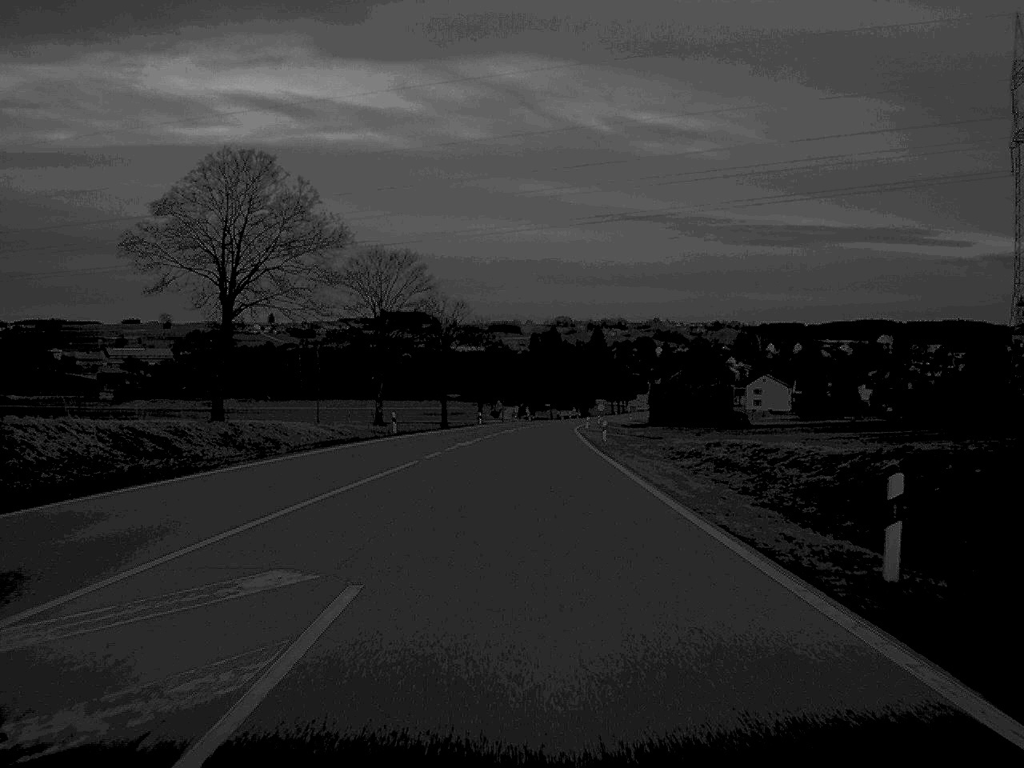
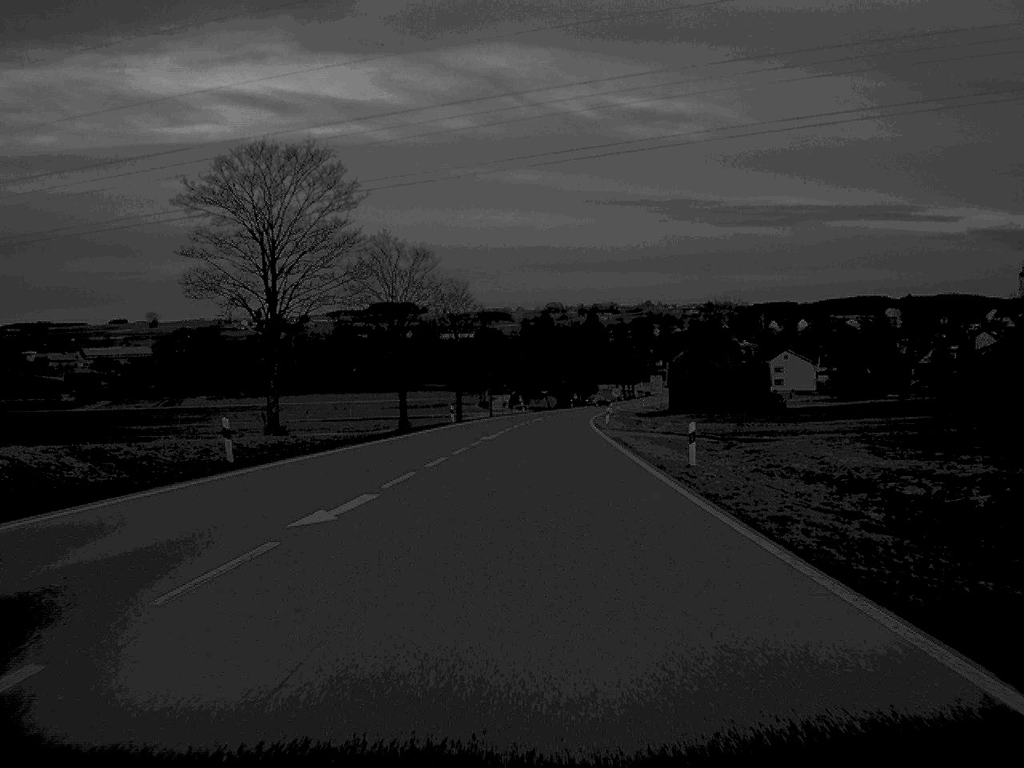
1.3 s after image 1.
(+0.1, +33.2) m; 0°
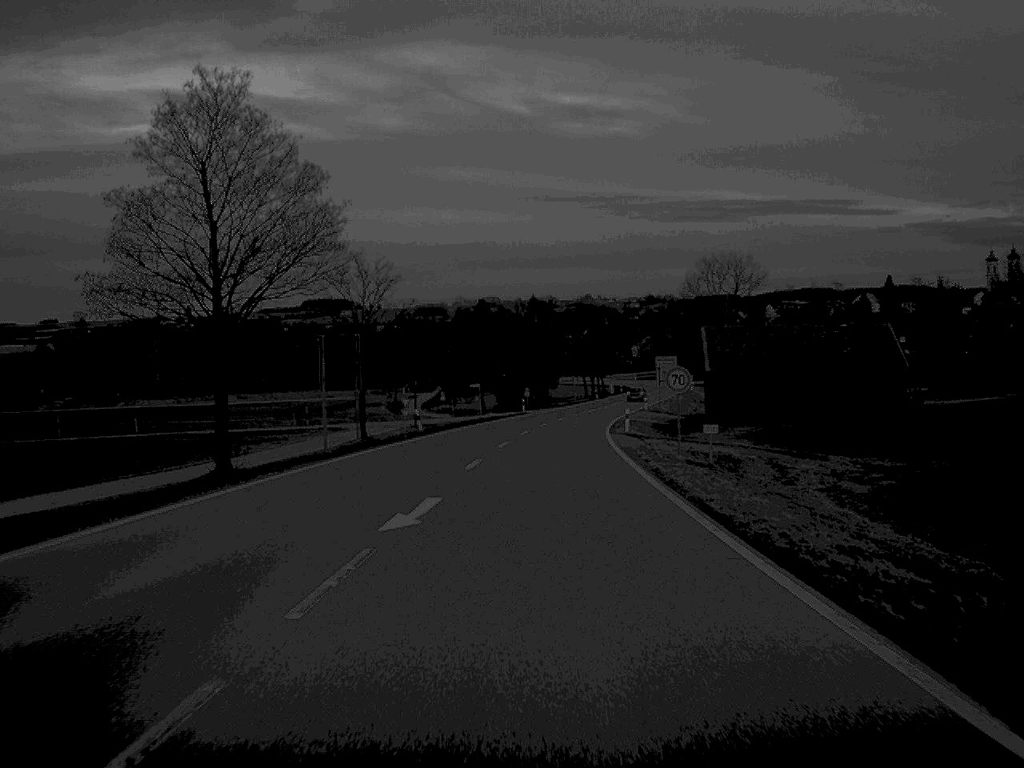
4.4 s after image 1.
(+1.7, +73.0) m; +3°
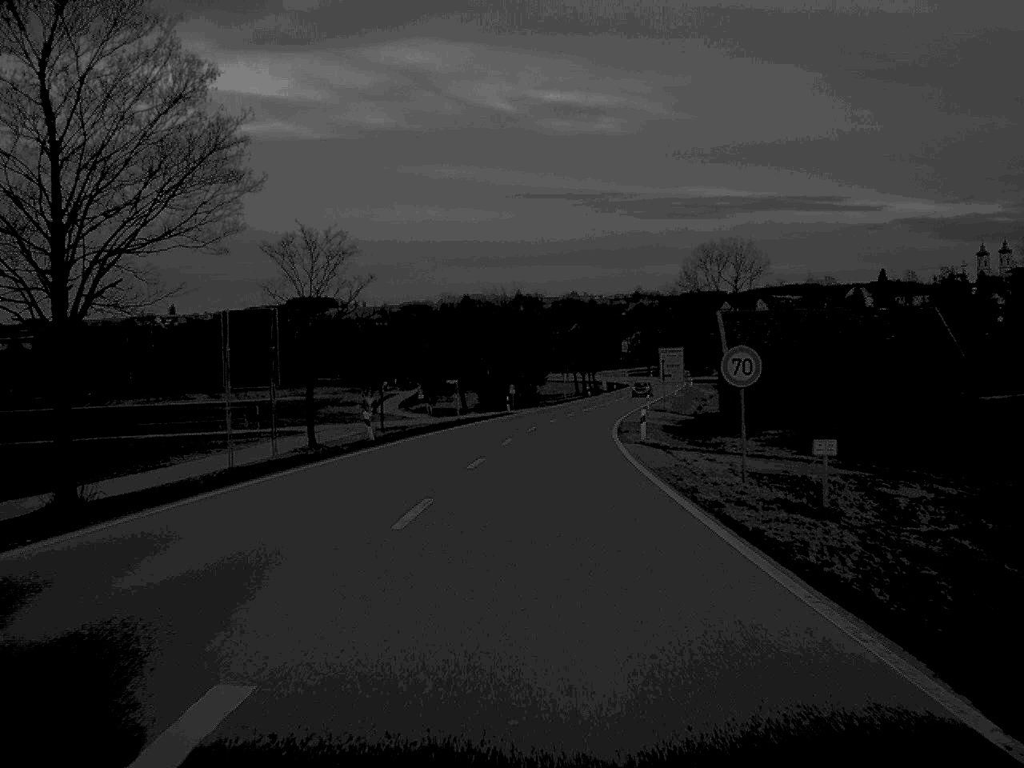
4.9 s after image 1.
(+0.1, +12.9) m; +1°
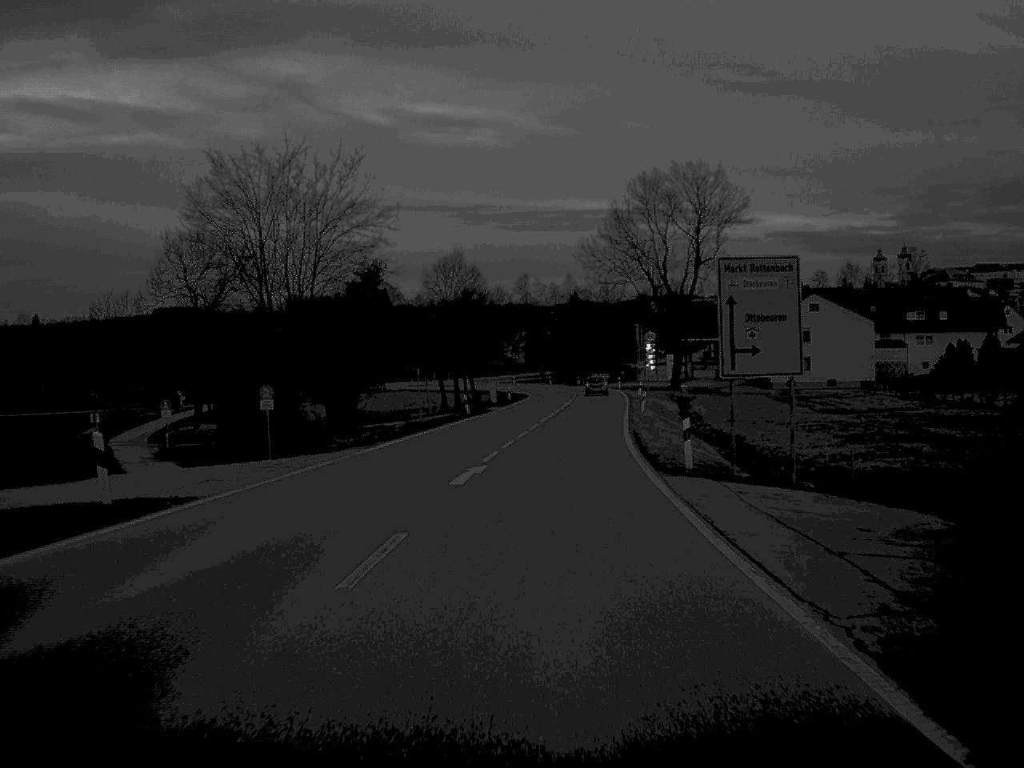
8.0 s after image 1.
(+2.9, +64.1) m; +6°
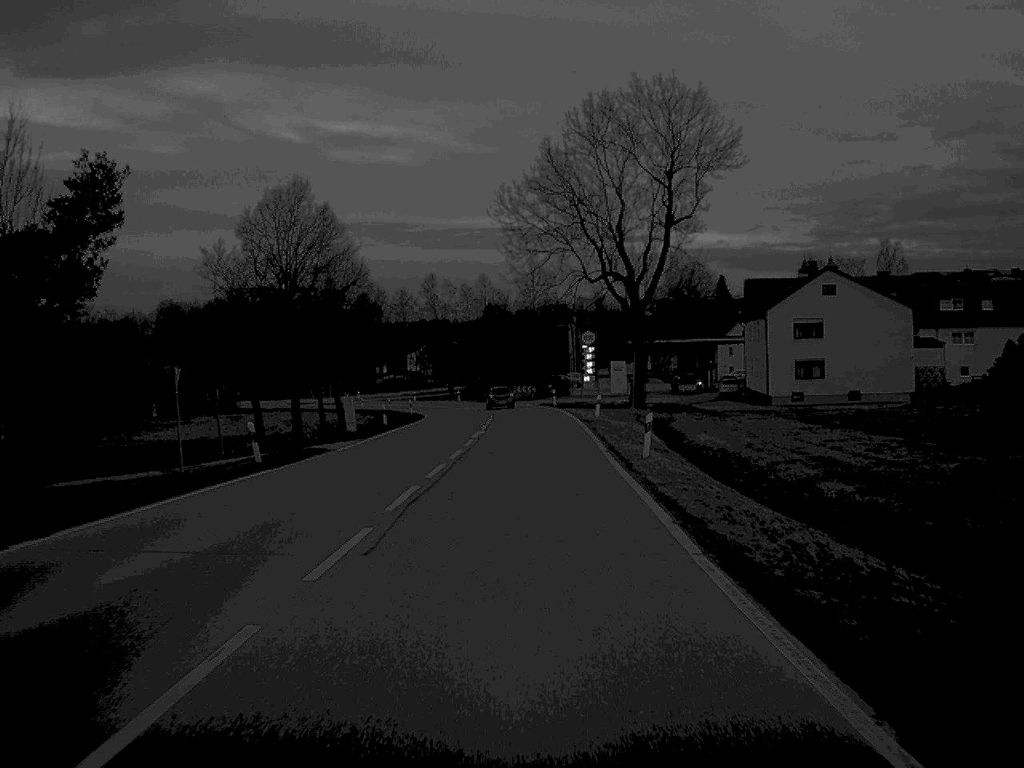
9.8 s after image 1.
(+1.2, +35.1) m; +4°
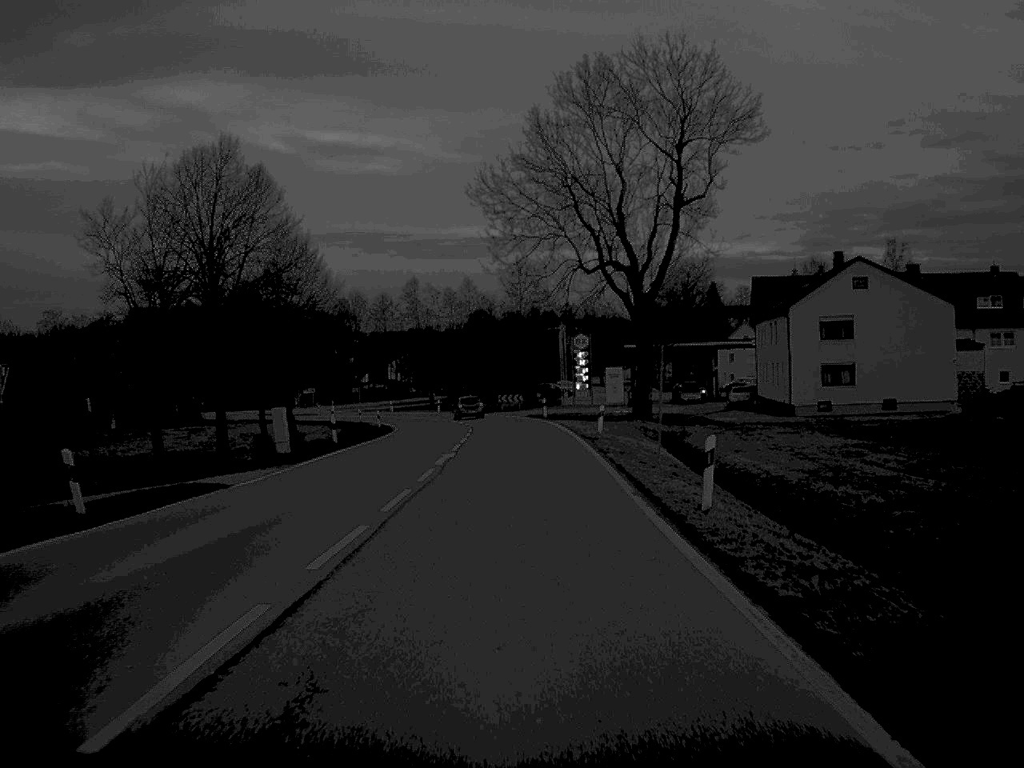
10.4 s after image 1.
(+0.1, +11.1) m; +1°
